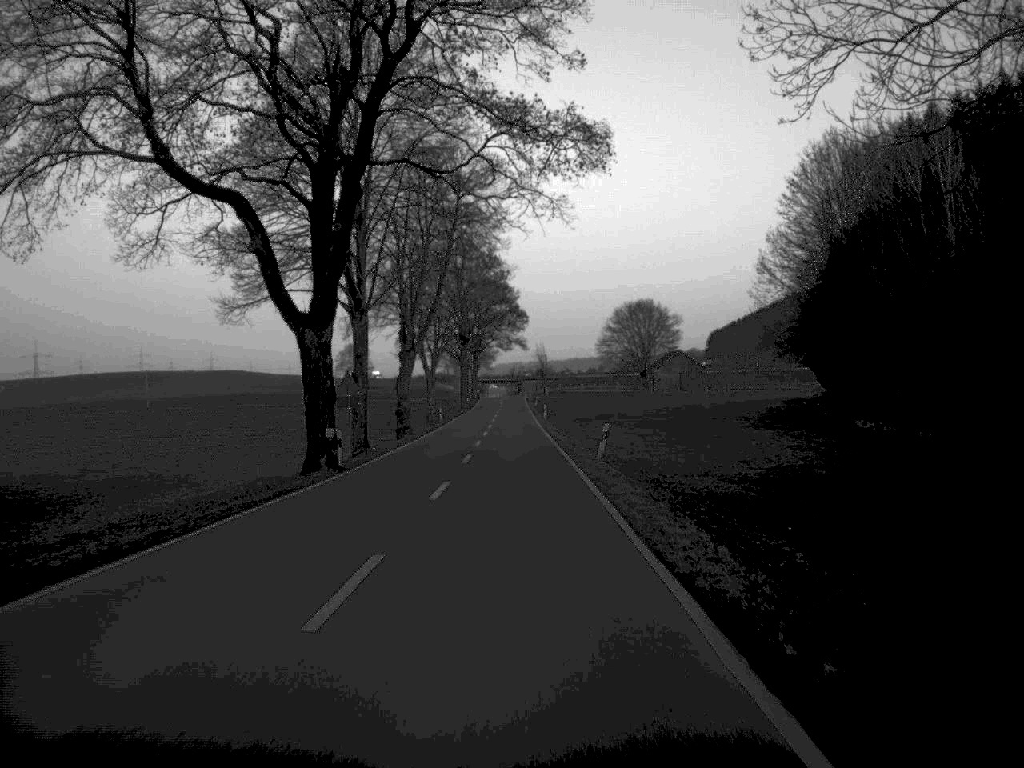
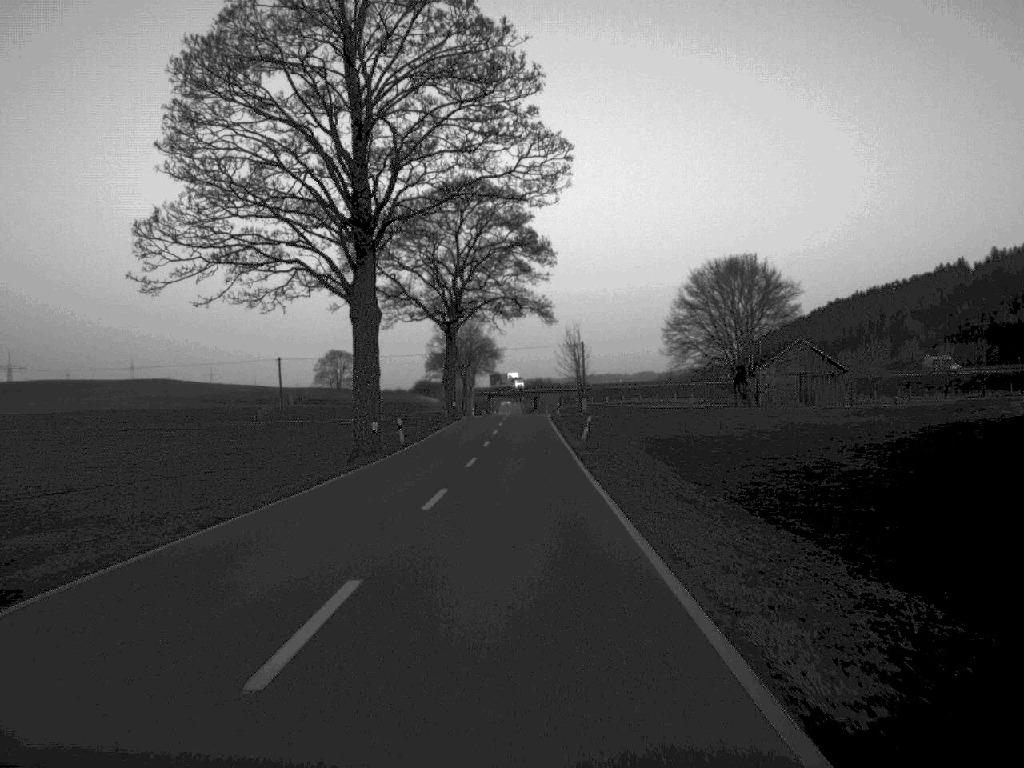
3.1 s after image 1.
(-0.5, +84.0) m; -1°
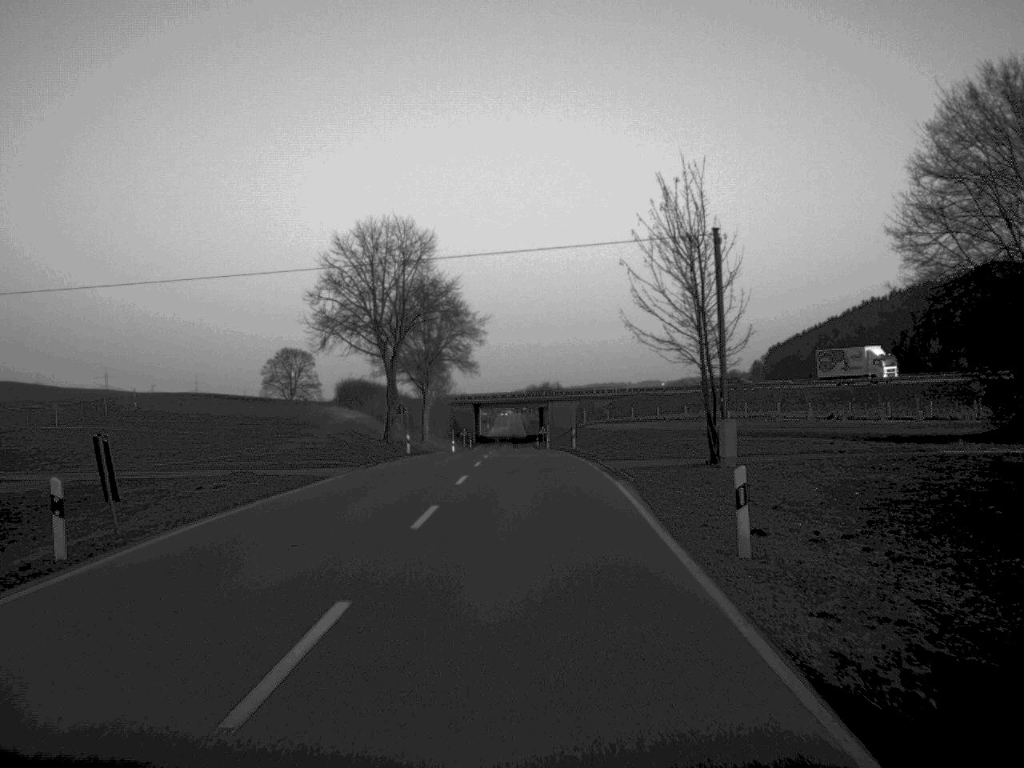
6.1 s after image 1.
(+0.1, +83.5) m; 0°
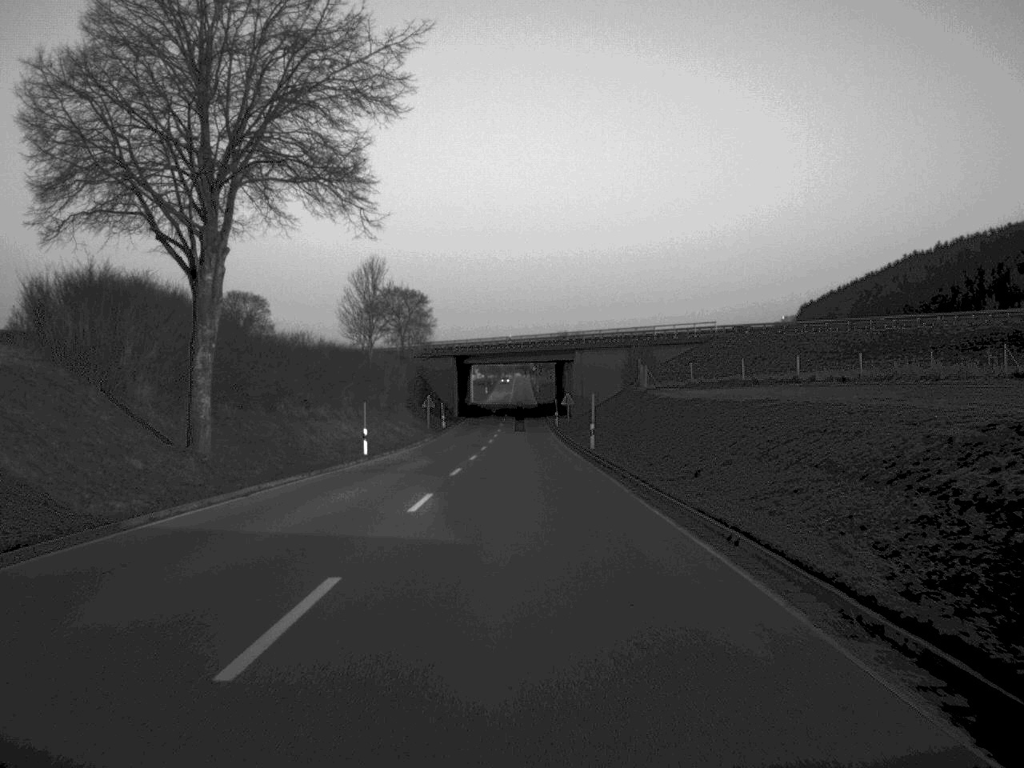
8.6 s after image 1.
(-0.2, +68.3) m; 0°
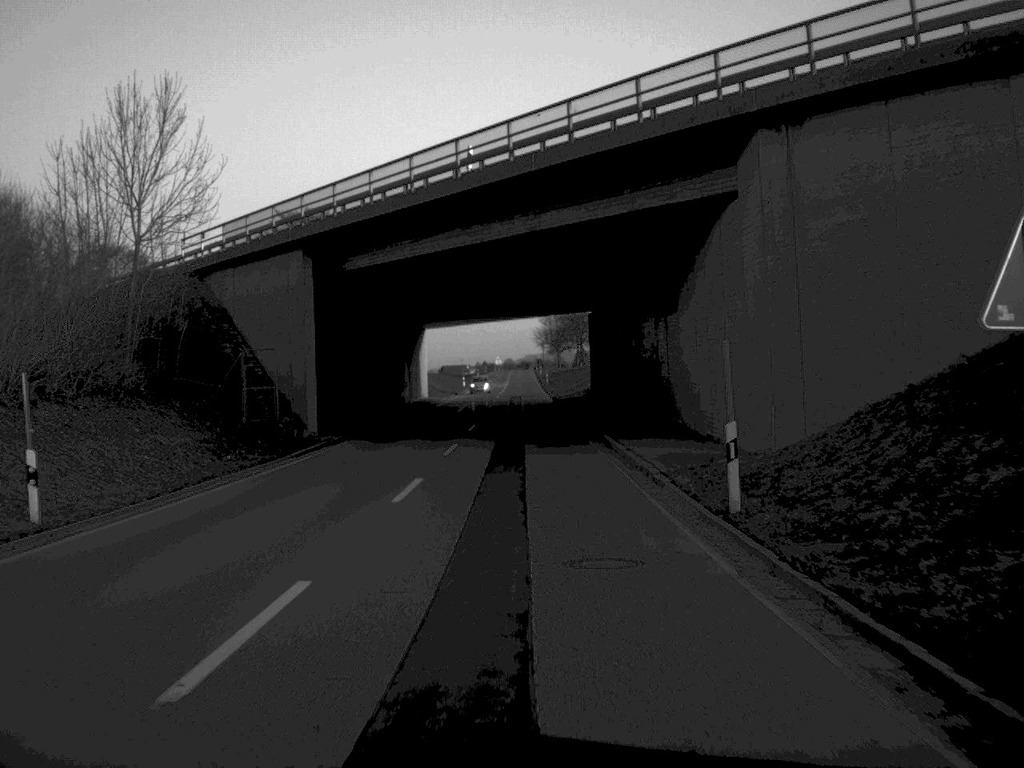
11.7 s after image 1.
(-0.1, +82.9) m; 0°
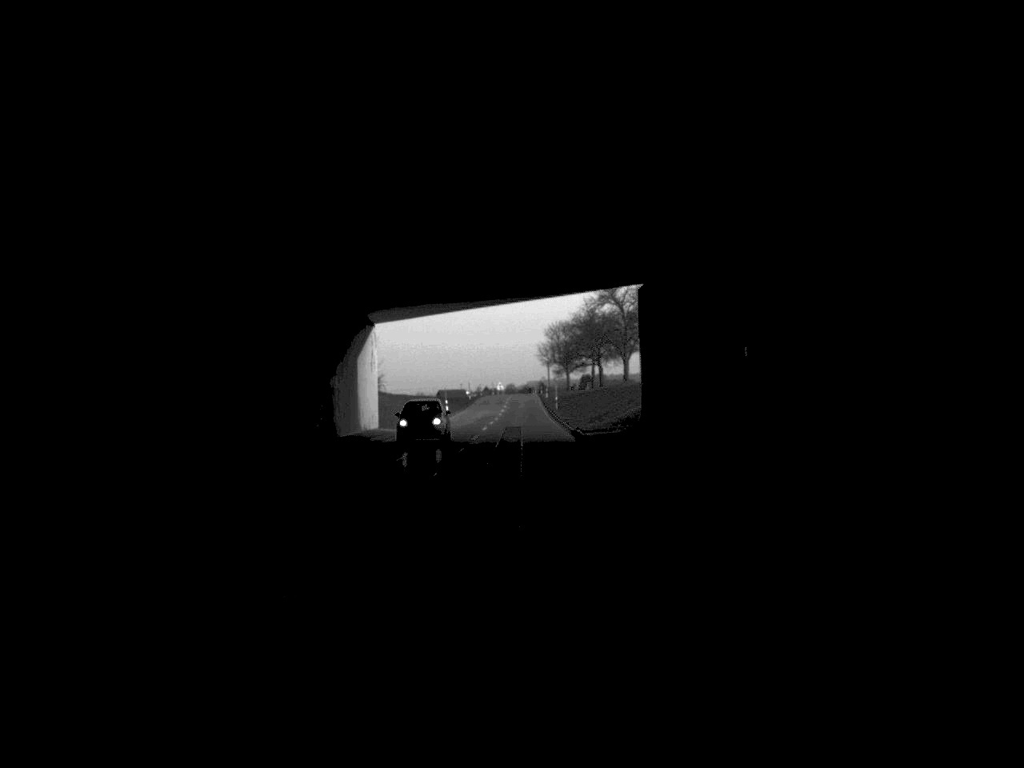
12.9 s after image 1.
(0.0, +32.0) m; 0°
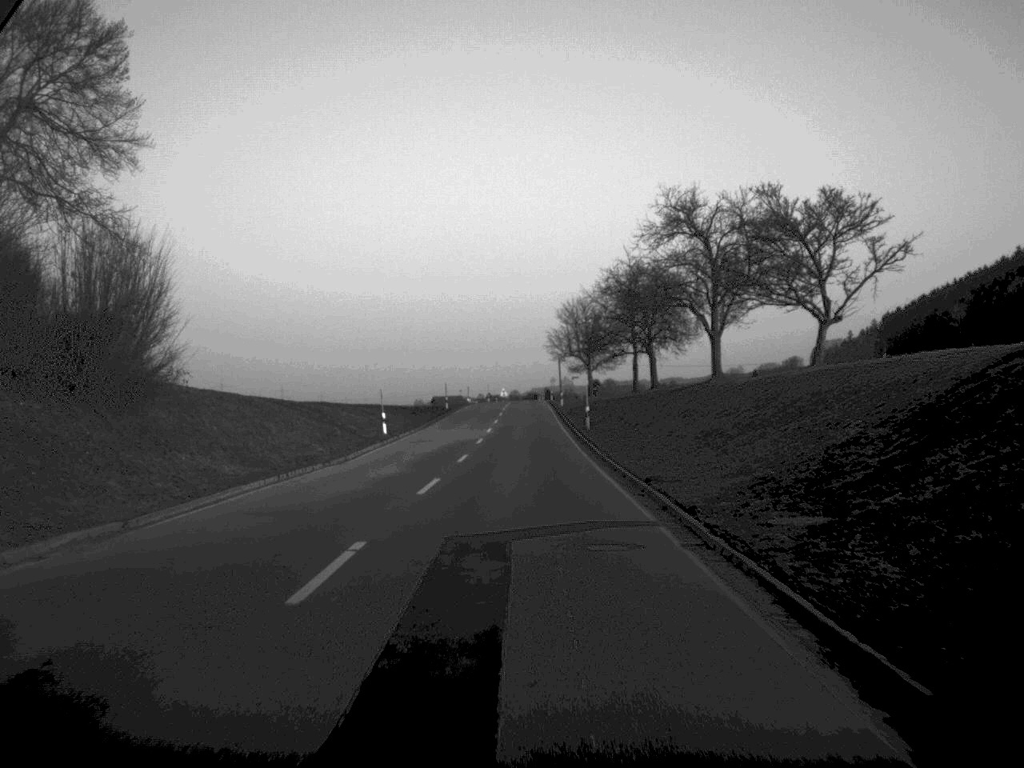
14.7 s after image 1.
(0.0, +46.6) m; 0°
